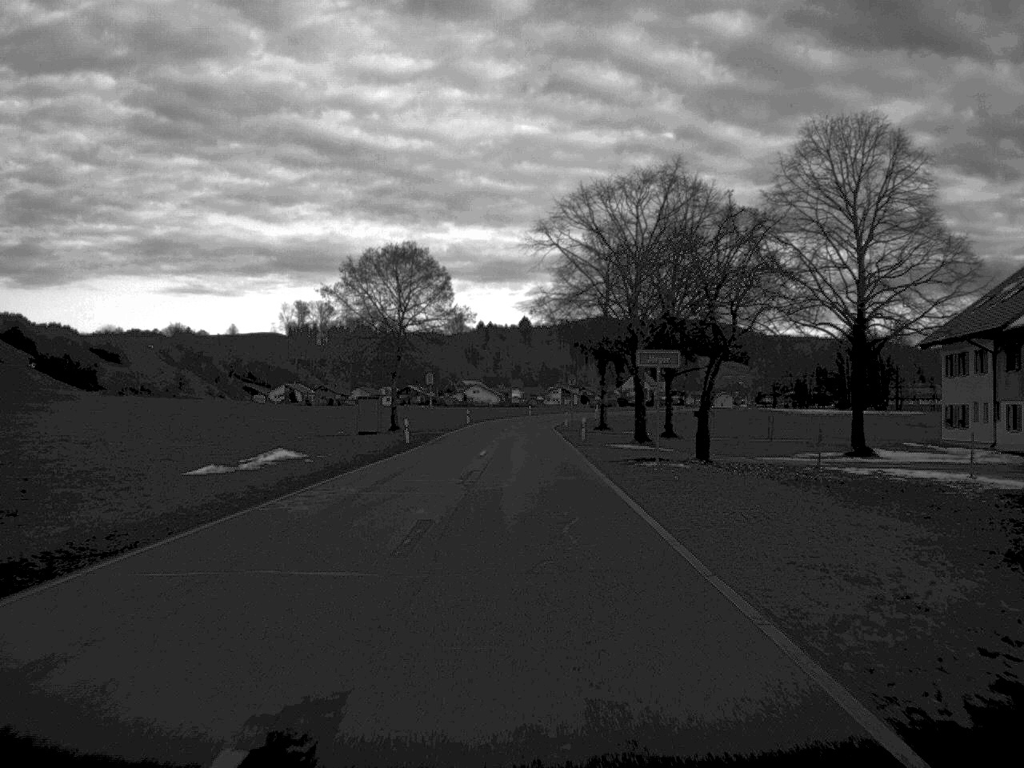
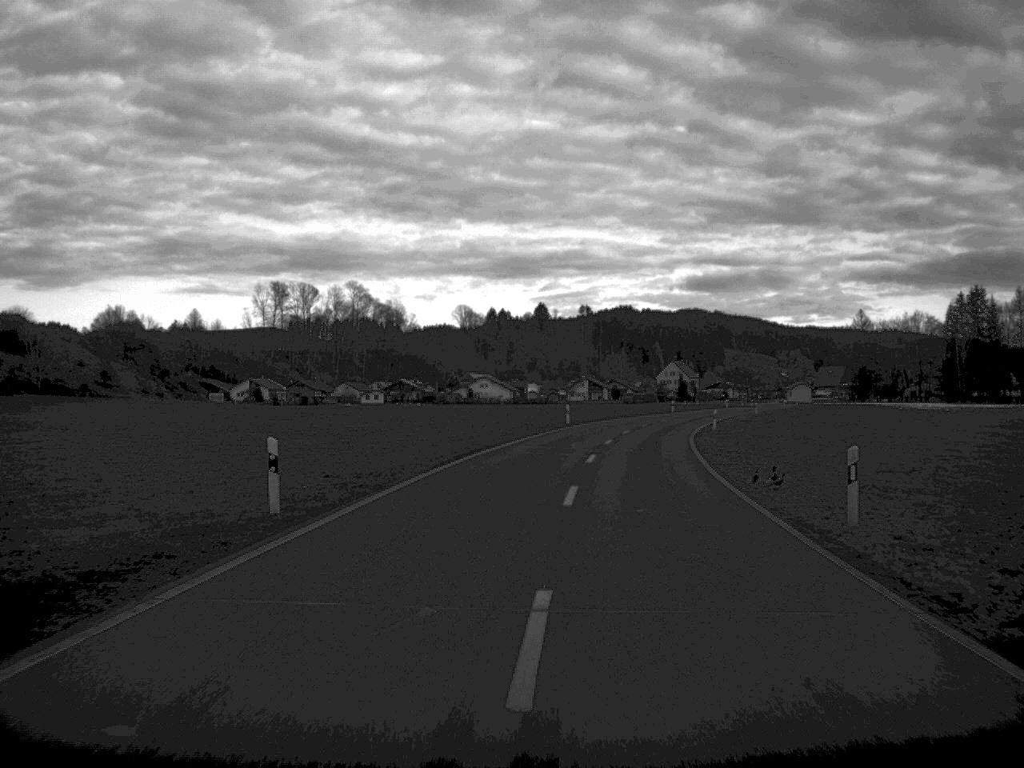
(-1.0, +81.1) m; -1°
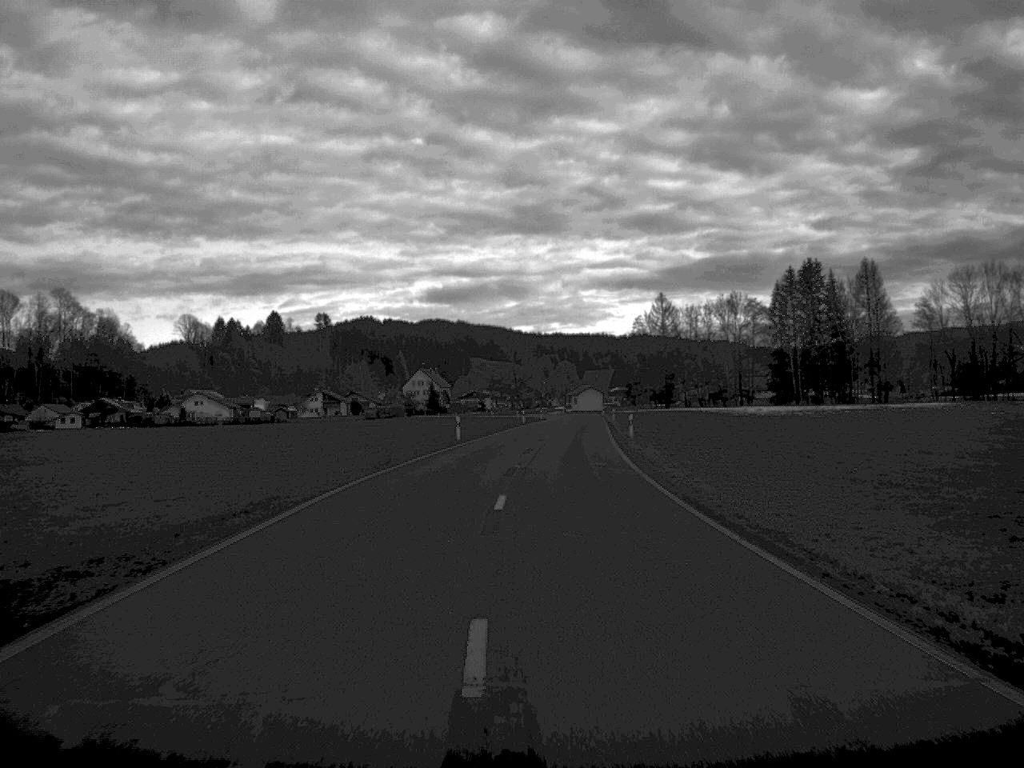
(+5.0, +59.4) m; +12°
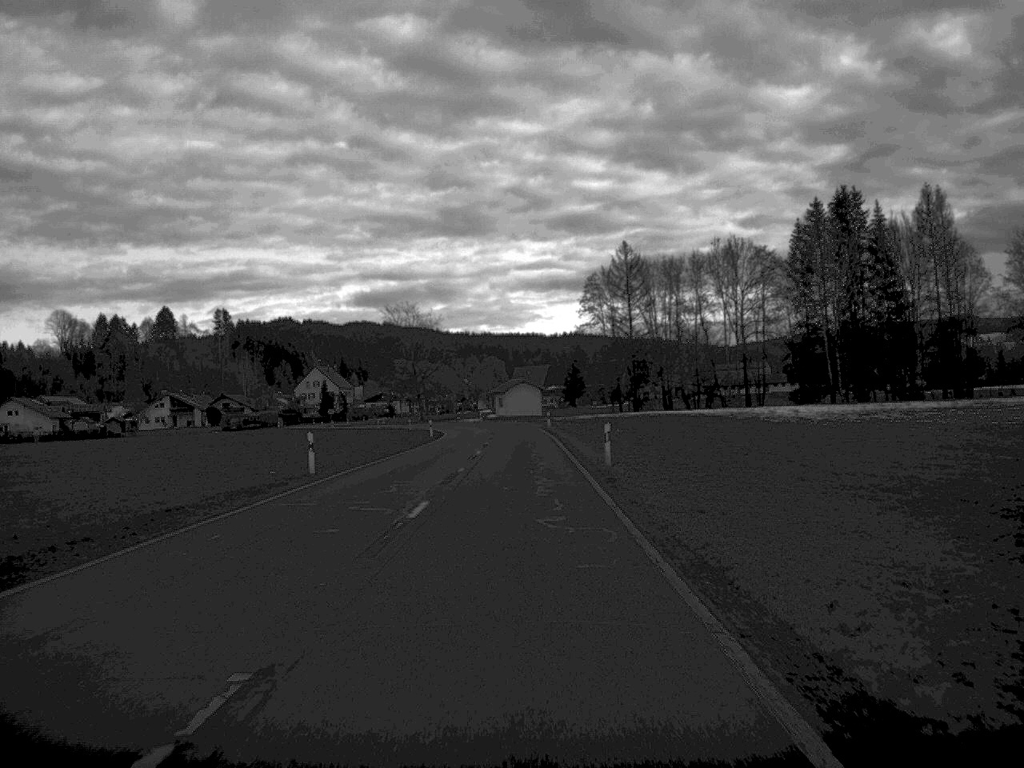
(+3.0, +73.9) m; +3°
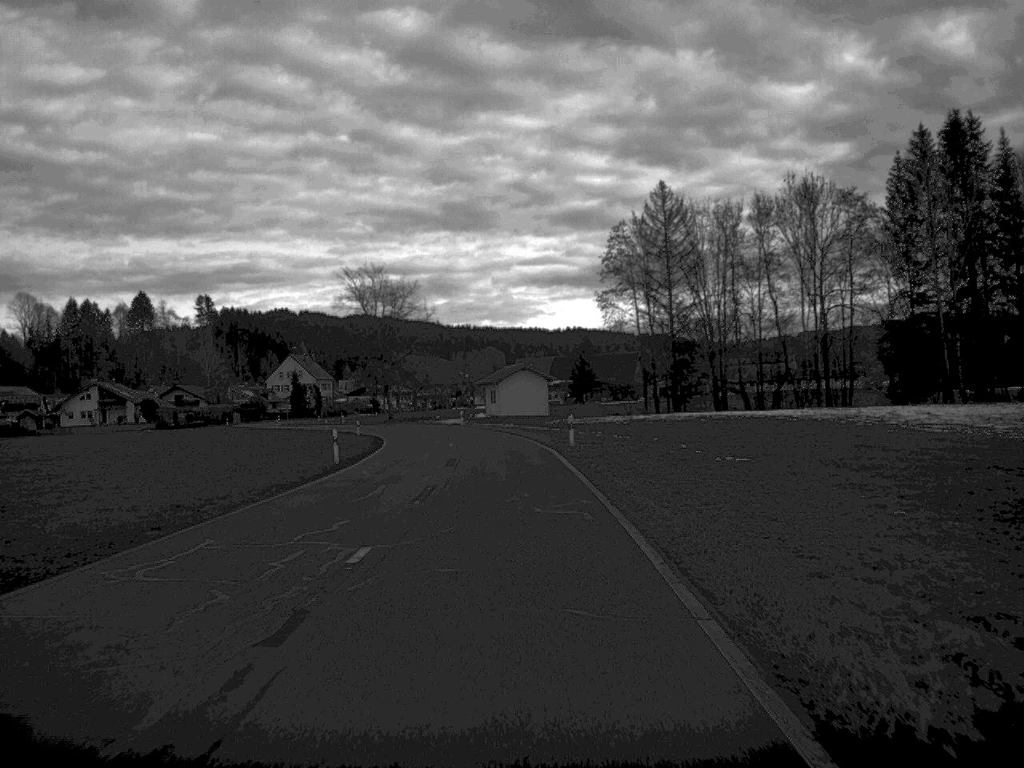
(0.0, +40.7) m; 0°
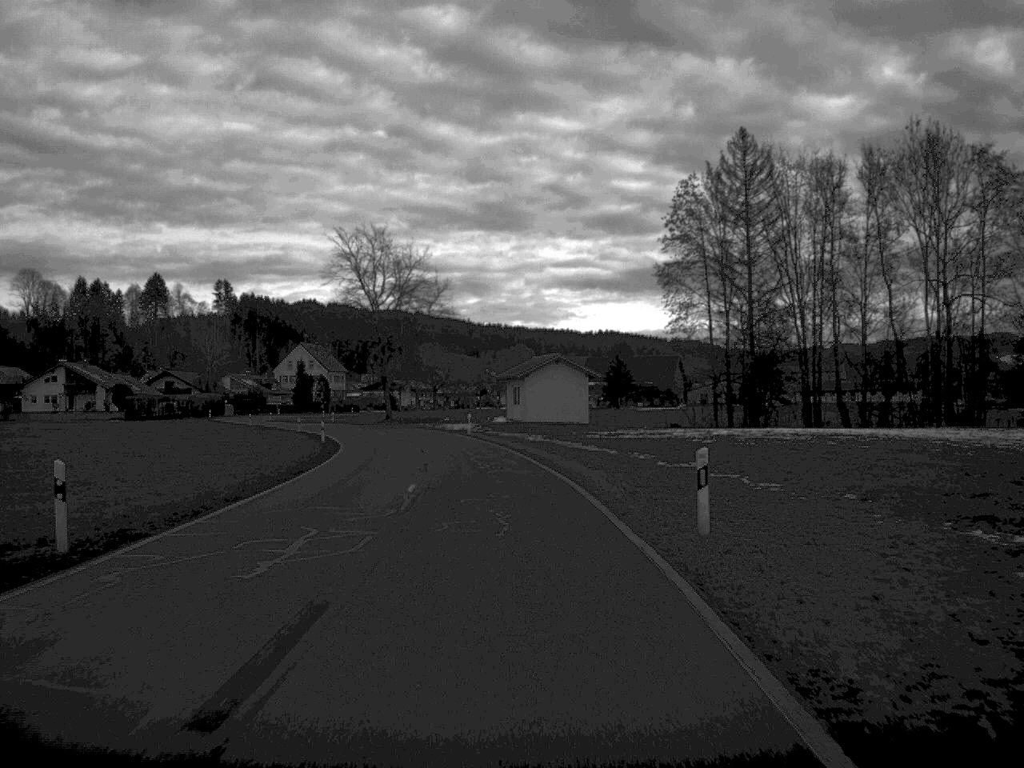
(-0.3, +26.0) m; -1°
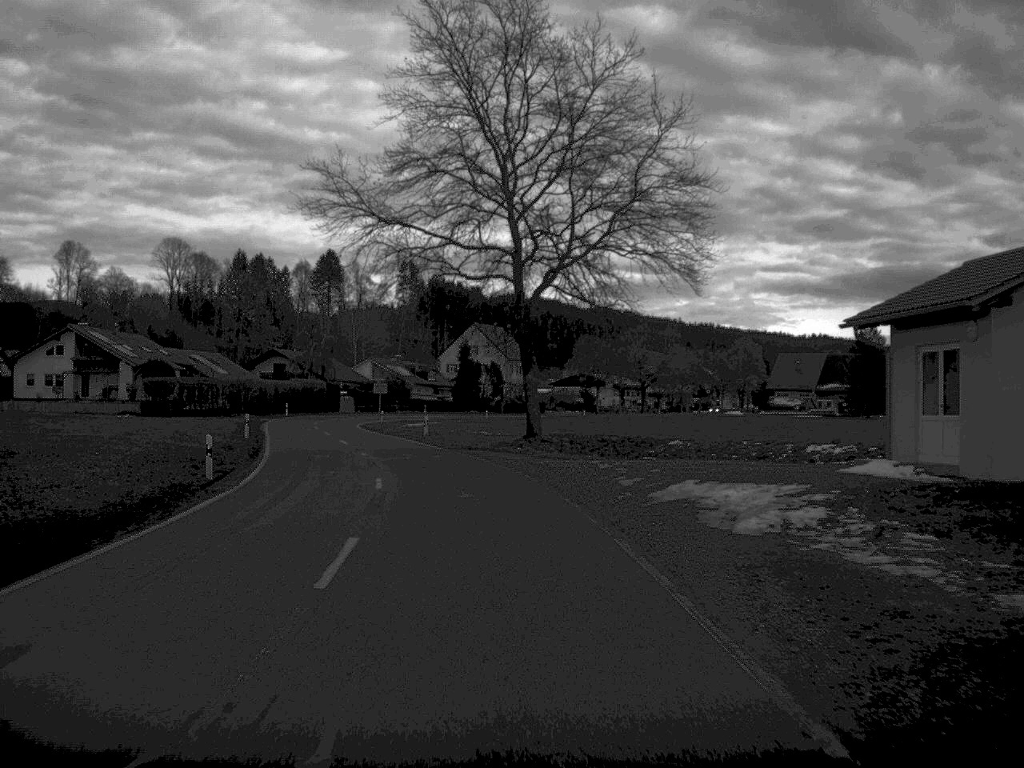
(-4.4, +60.0) m; -10°
